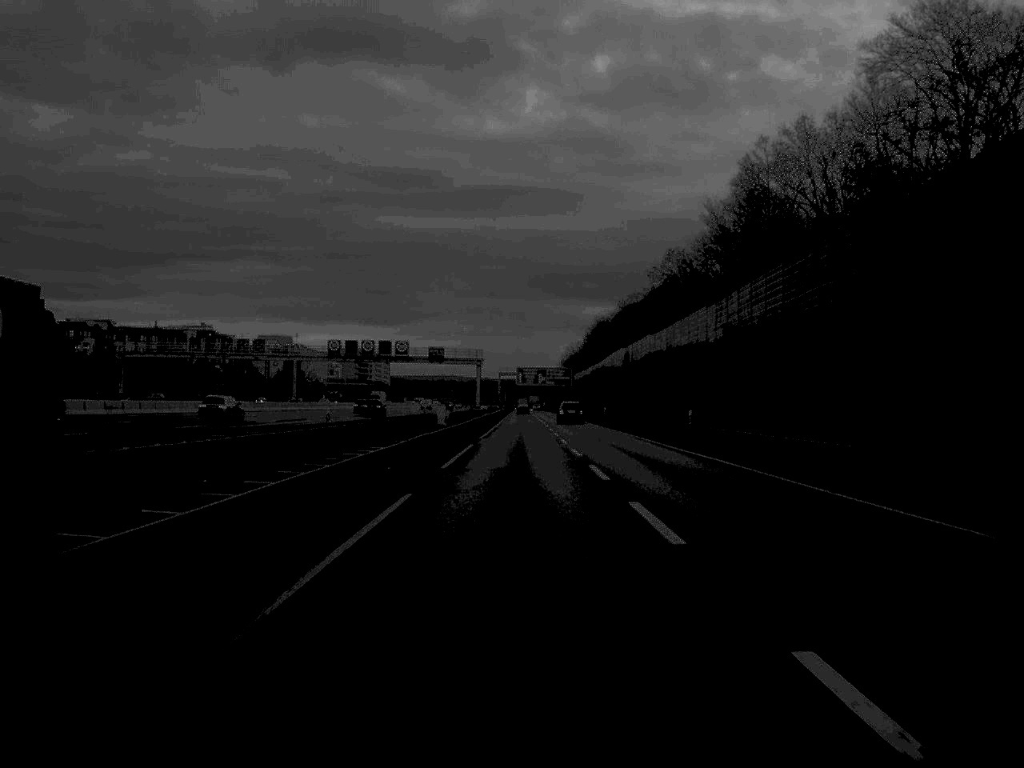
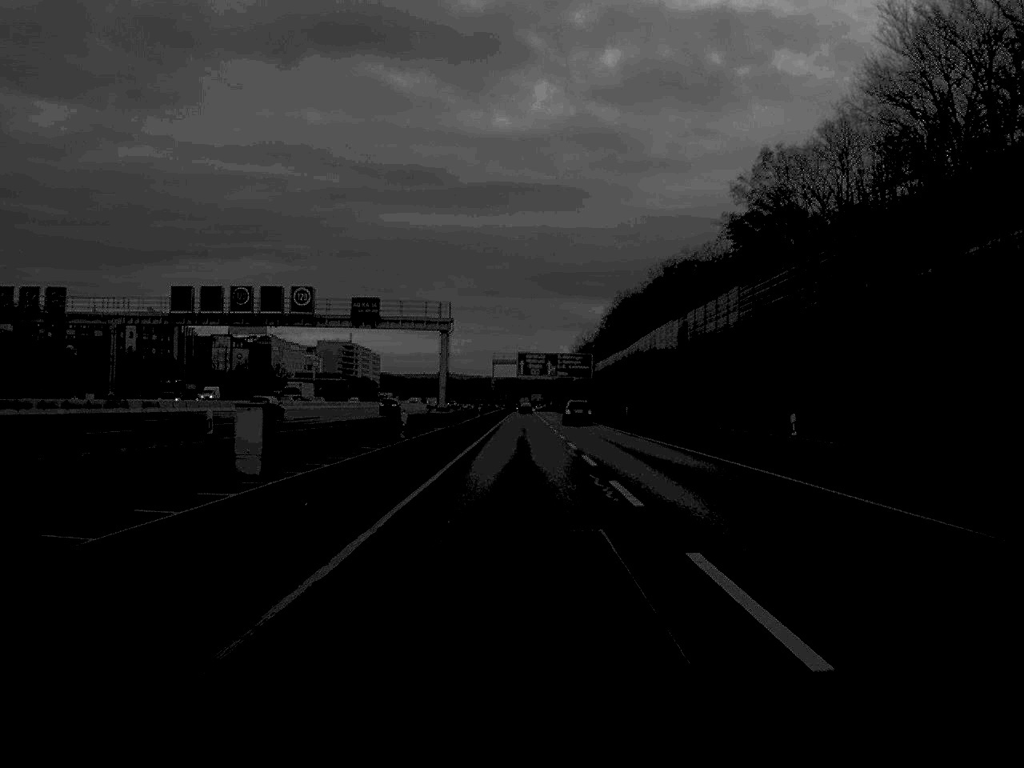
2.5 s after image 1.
(-0.1, +66.2) m; 0°
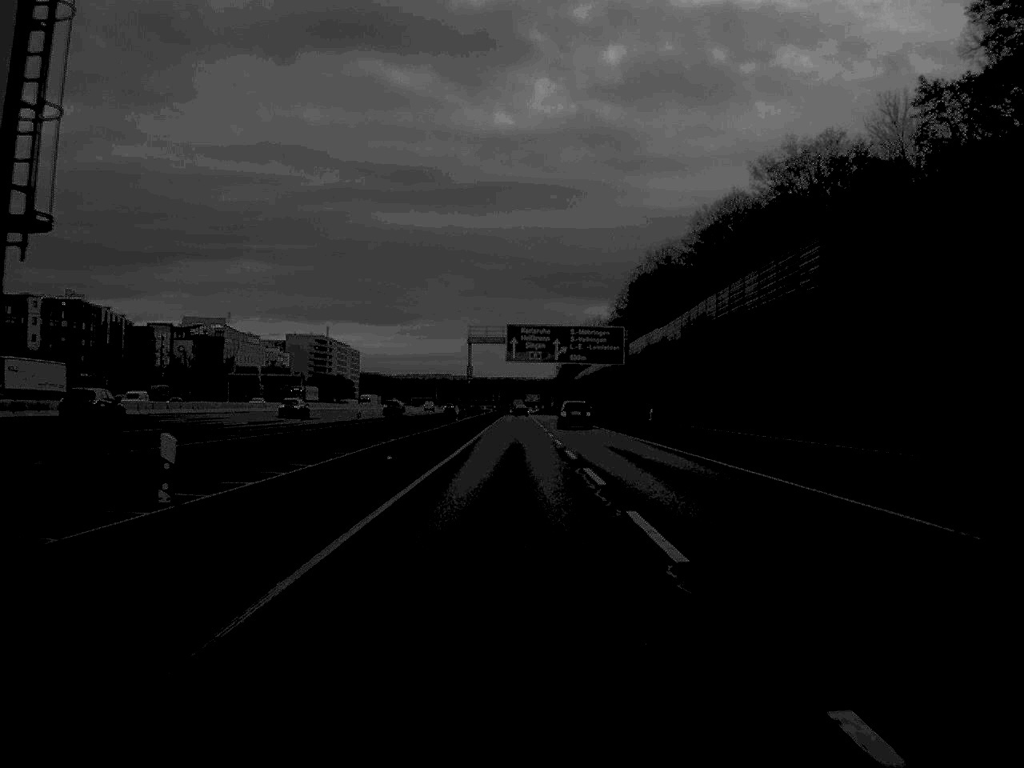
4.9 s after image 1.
(+0.1, +66.2) m; 0°
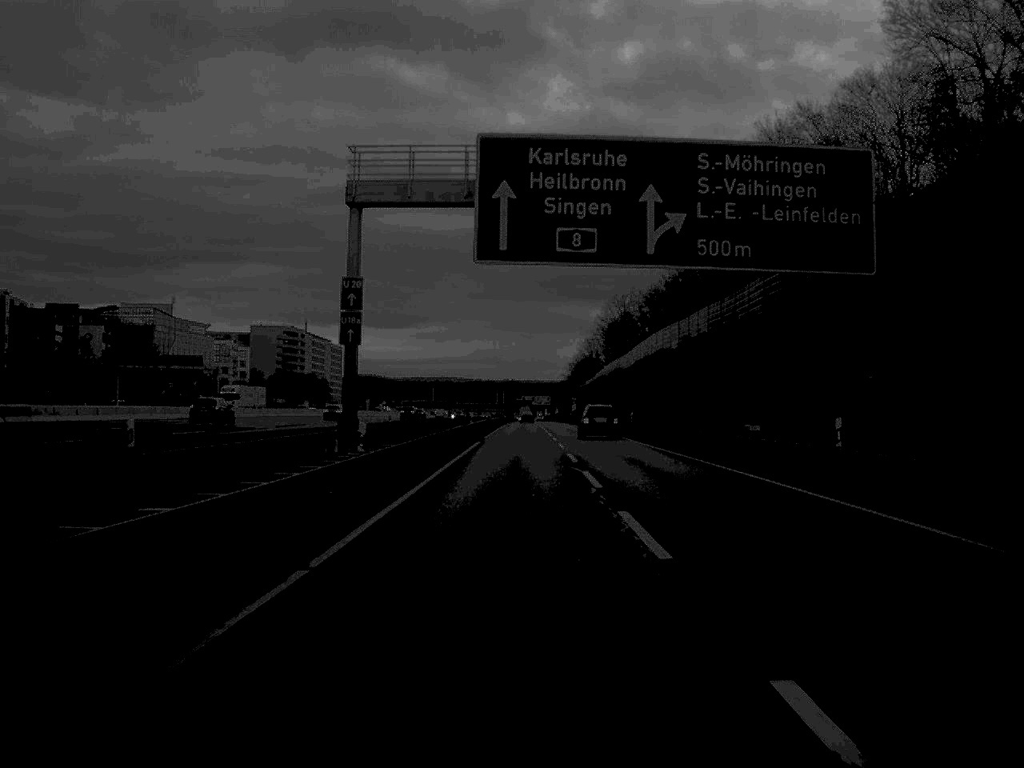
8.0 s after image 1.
(-0.3, +82.6) m; 0°
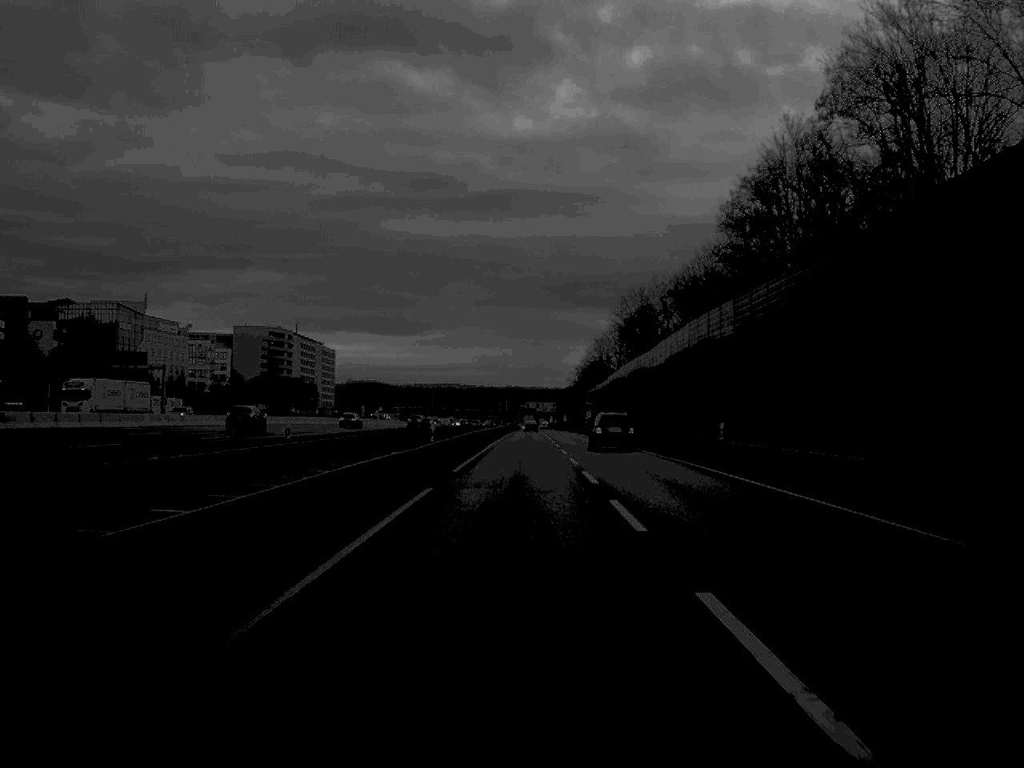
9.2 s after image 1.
(0.0, +32.0) m; 0°
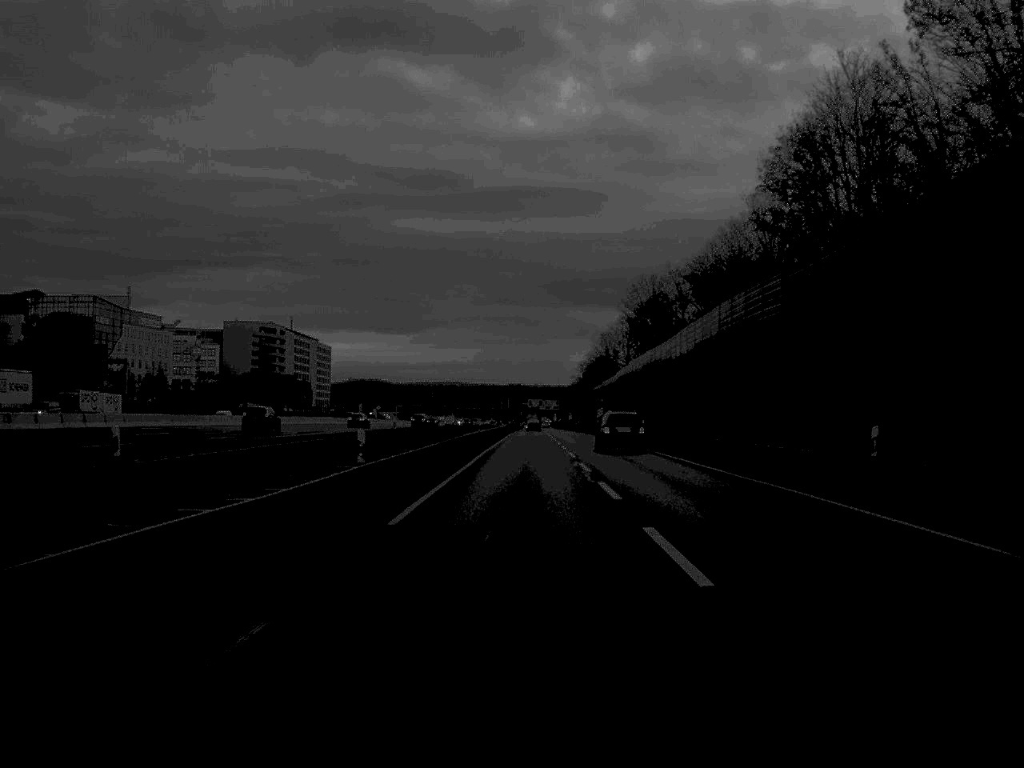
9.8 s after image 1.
(0.0, +17.5) m; 0°
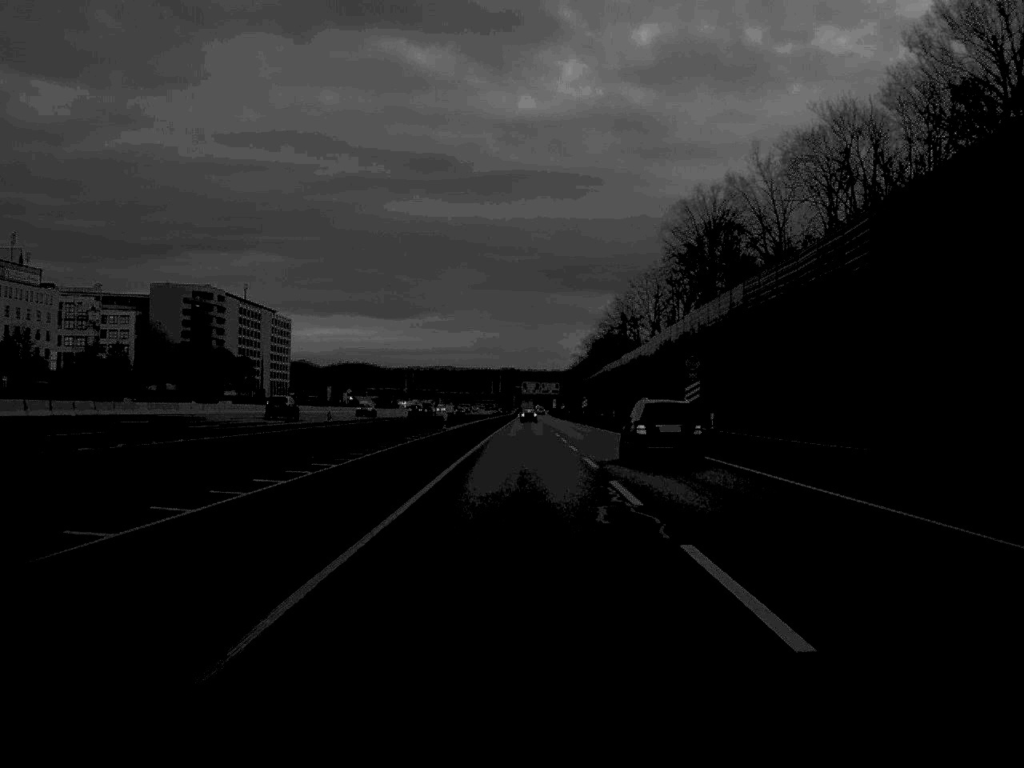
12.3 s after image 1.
(+0.2, +75.1) m; 0°
